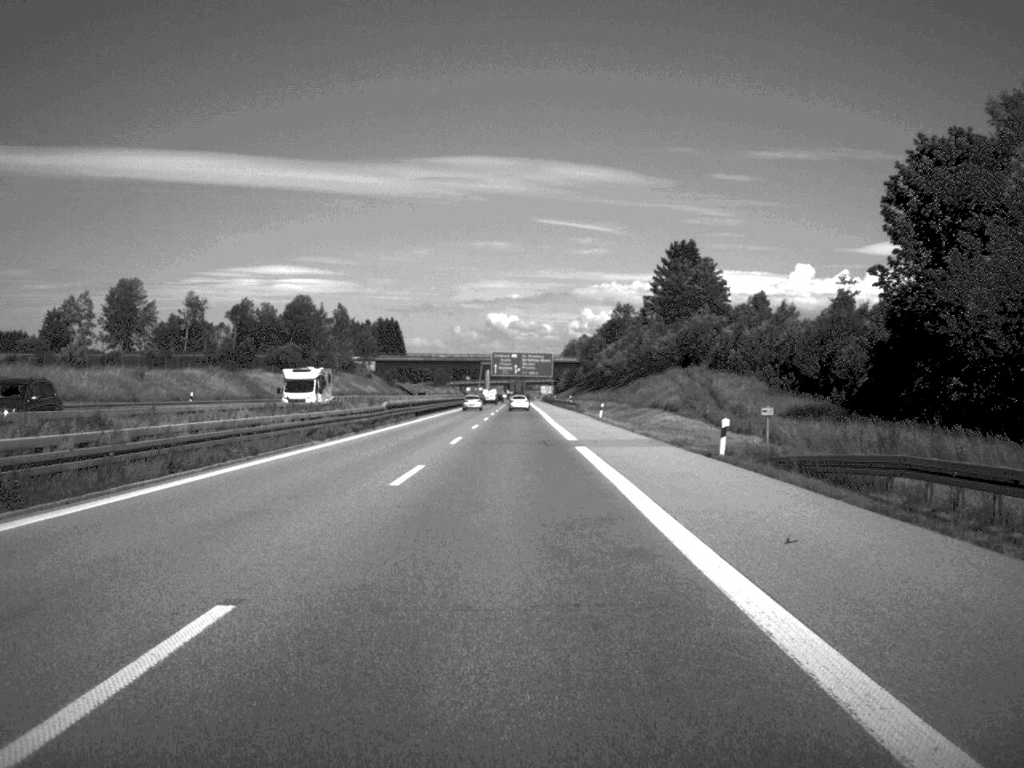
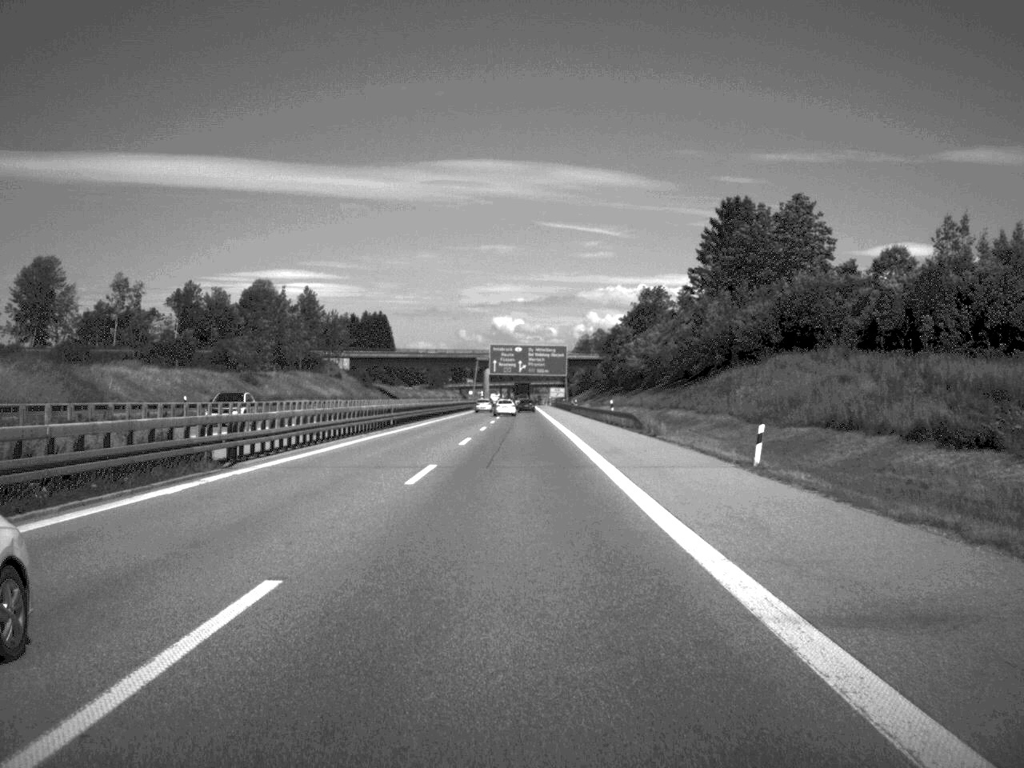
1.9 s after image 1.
(-0.2, +52.8) m; 0°
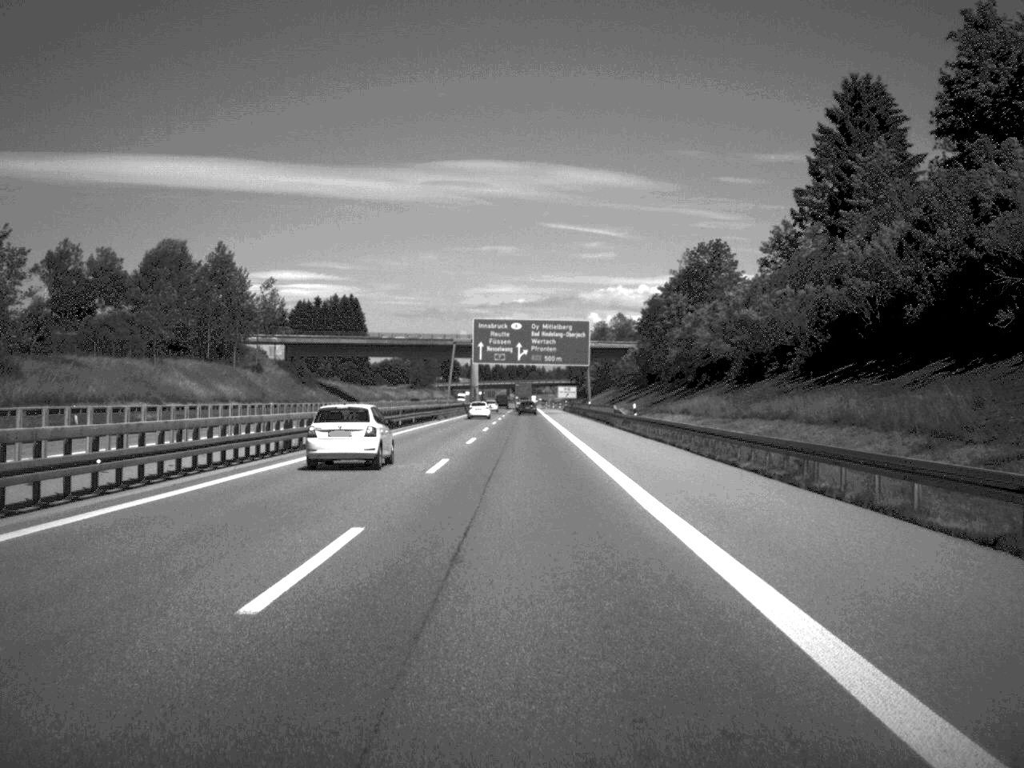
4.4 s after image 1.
(-0.1, +67.5) m; 0°
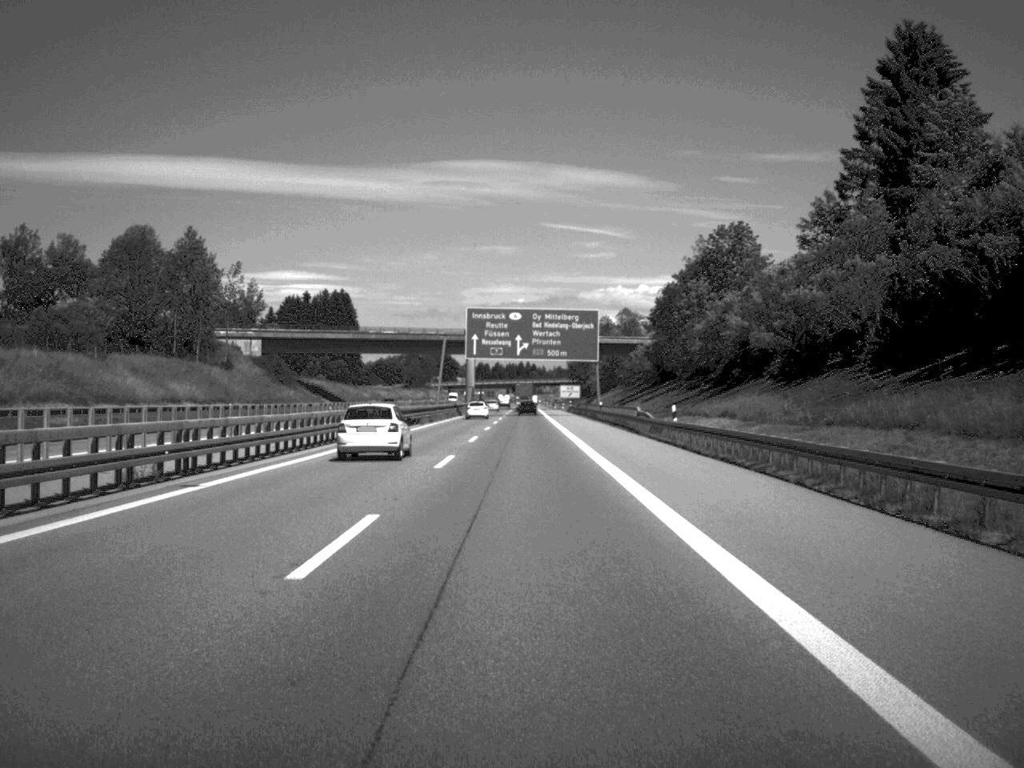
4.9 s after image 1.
(0.0, +15.9) m; 0°
